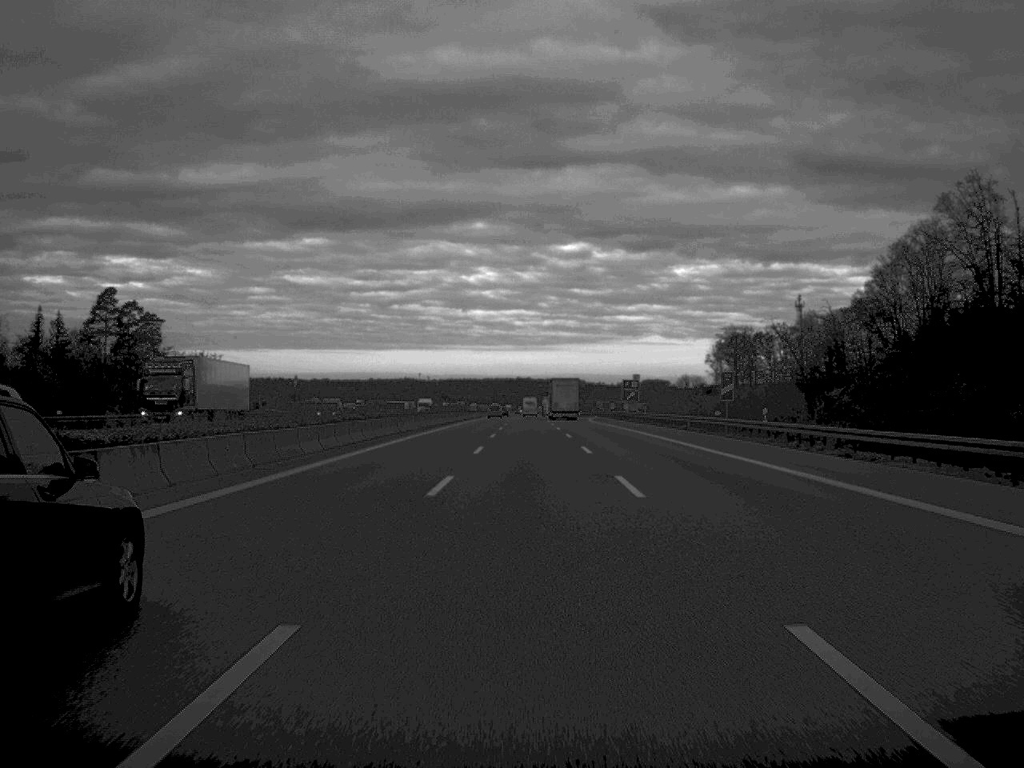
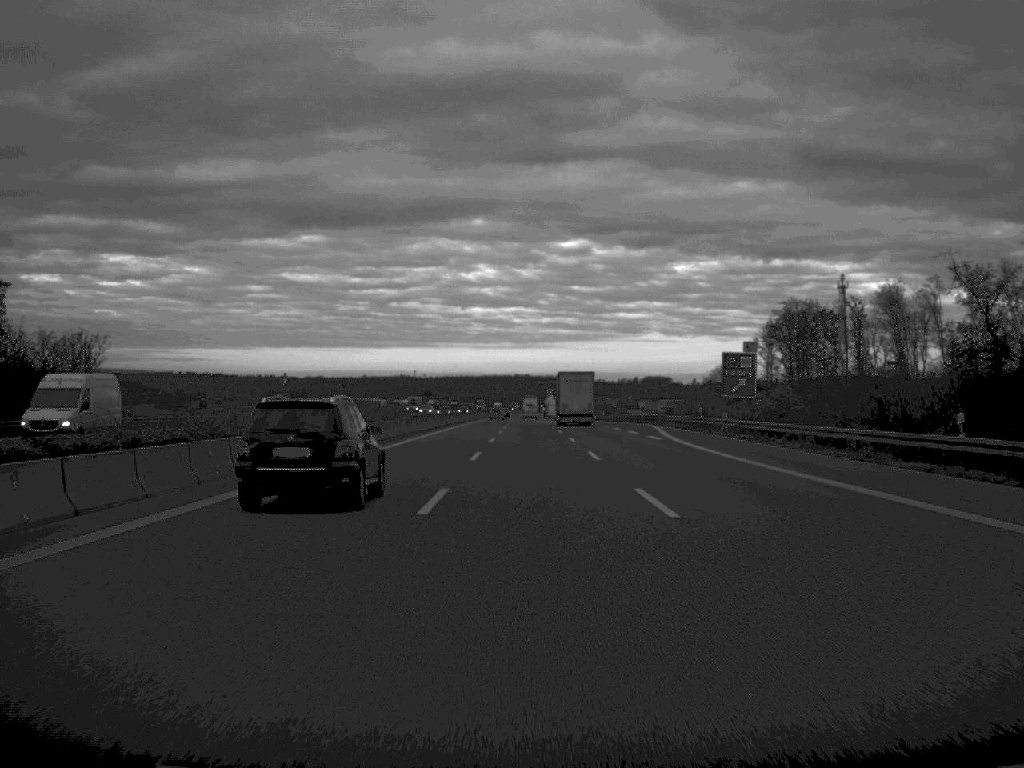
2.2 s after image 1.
(0.0, +75.4) m; 0°
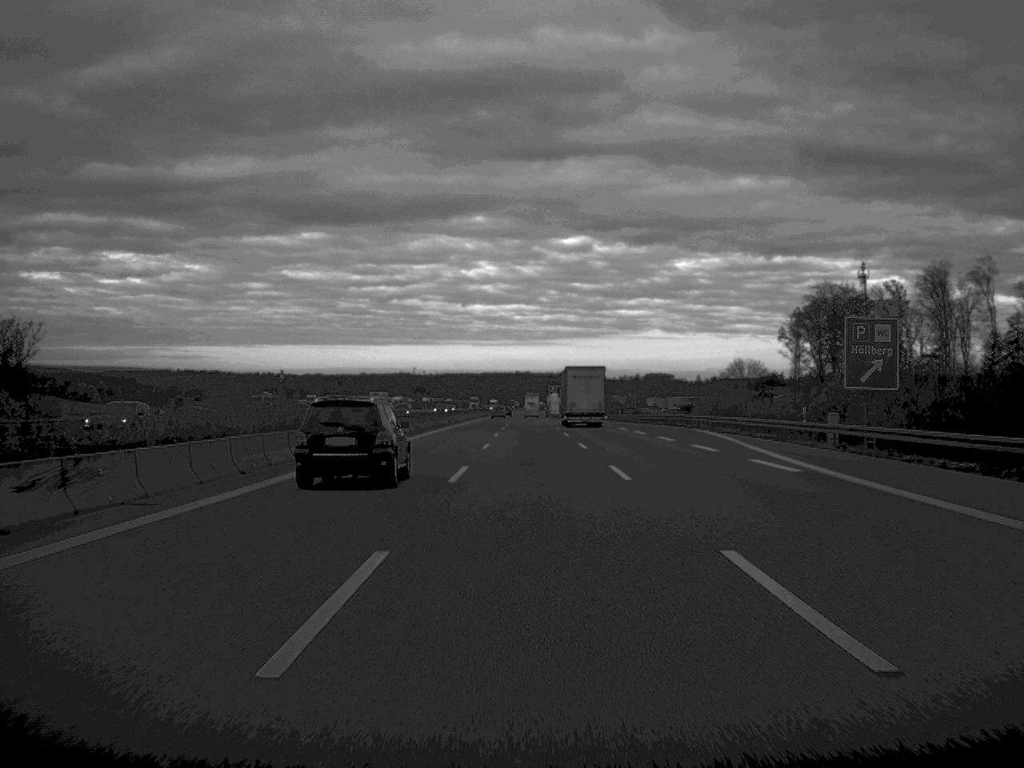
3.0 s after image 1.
(0.0, +27.8) m; 0°
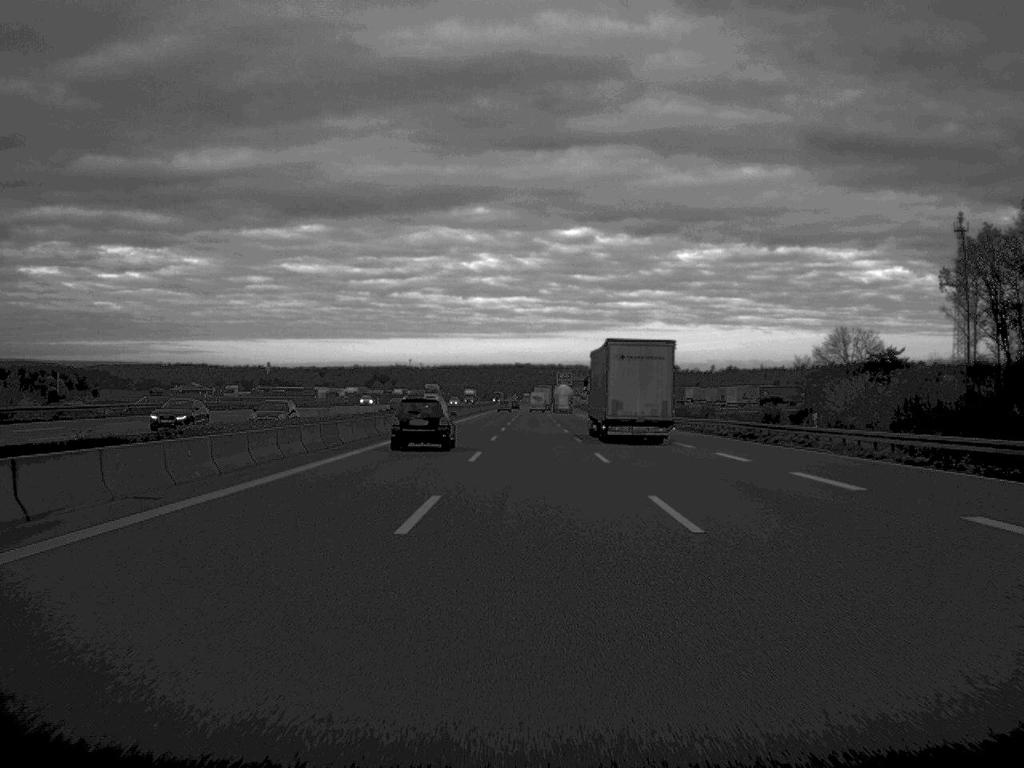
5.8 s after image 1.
(0.0, +99.9) m; 0°
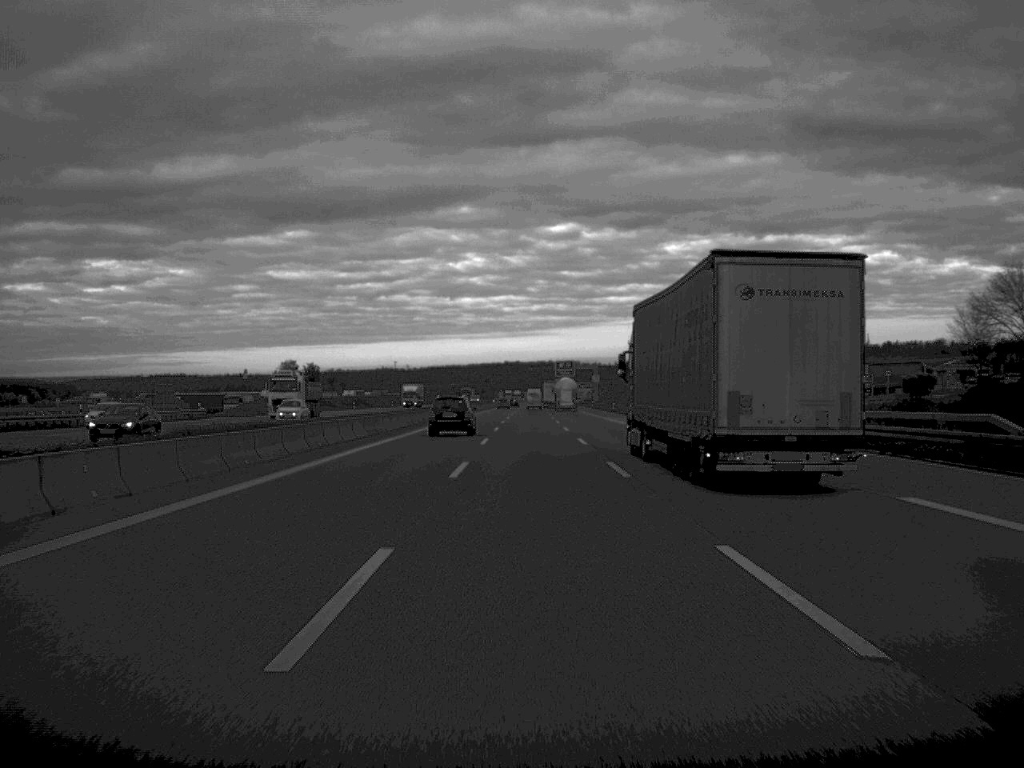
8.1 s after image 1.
(+0.2, +79.0) m; 0°
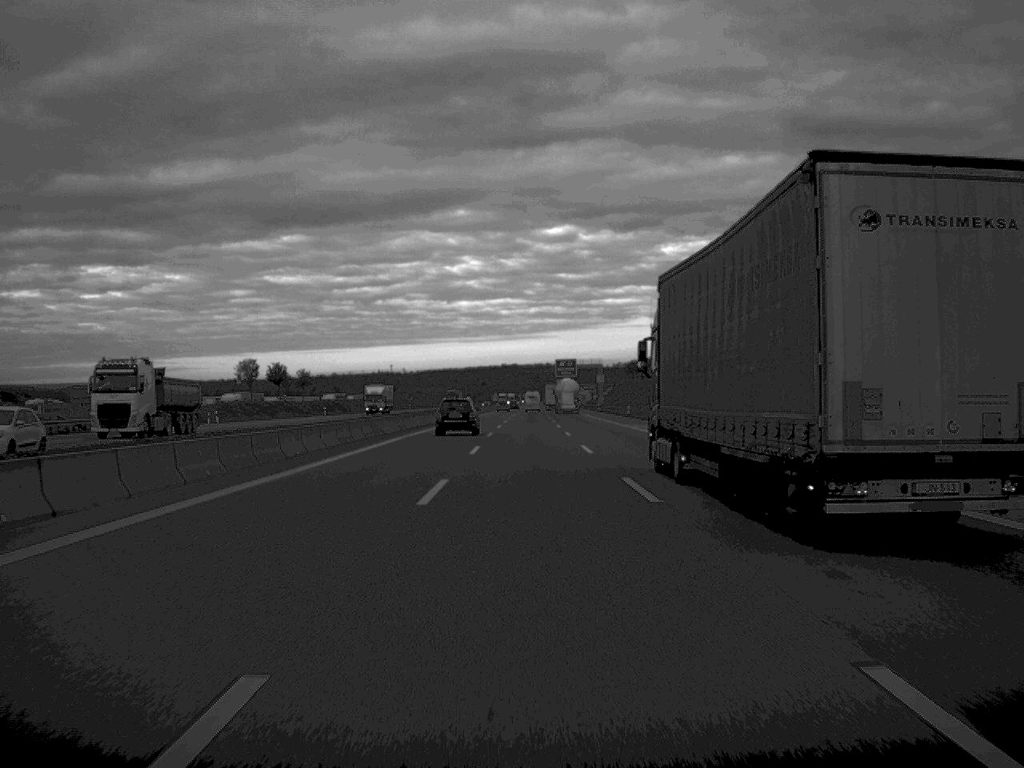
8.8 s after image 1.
(0.0, +24.4) m; 0°
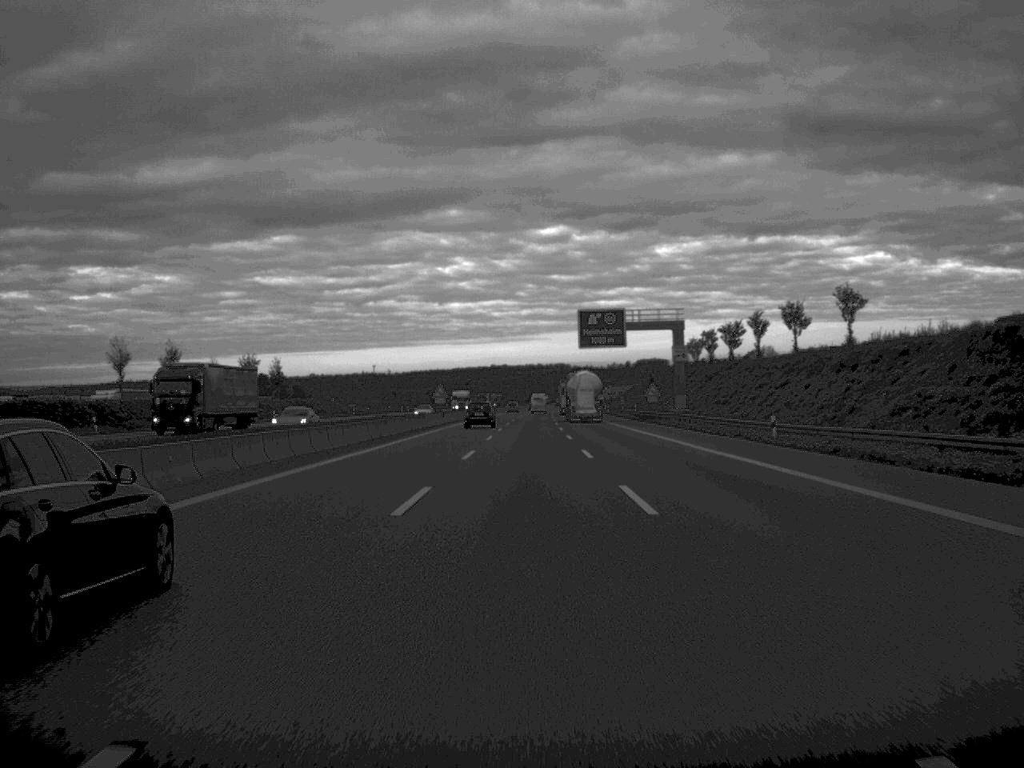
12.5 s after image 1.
(+0.3, +127.4) m; 0°
